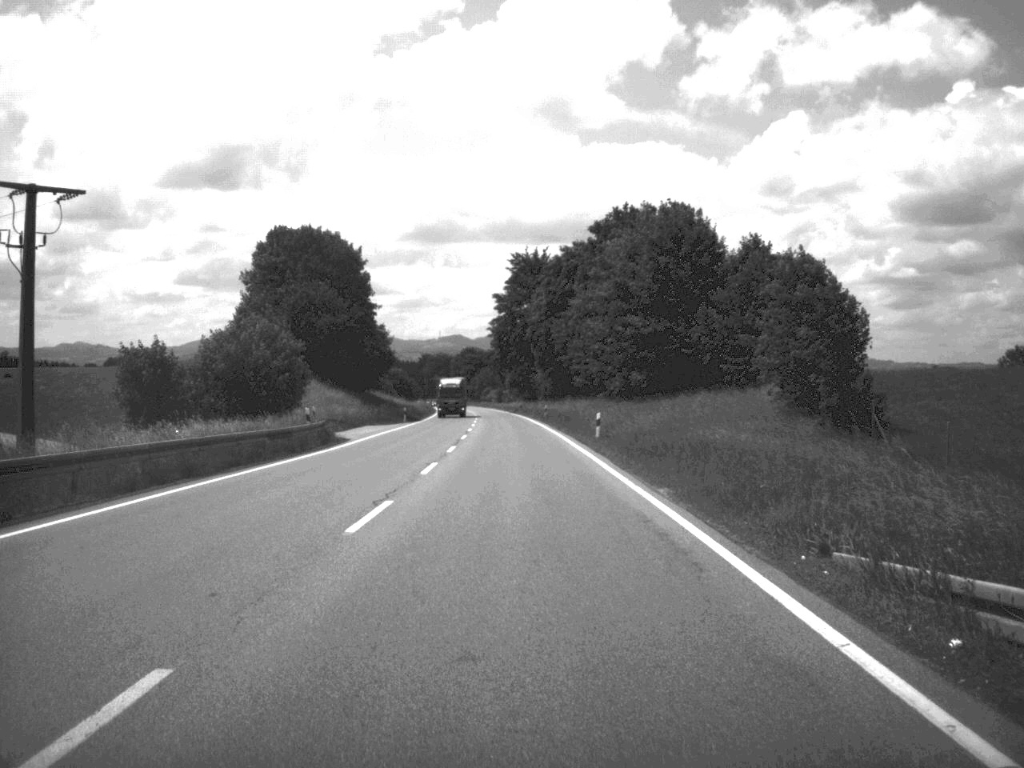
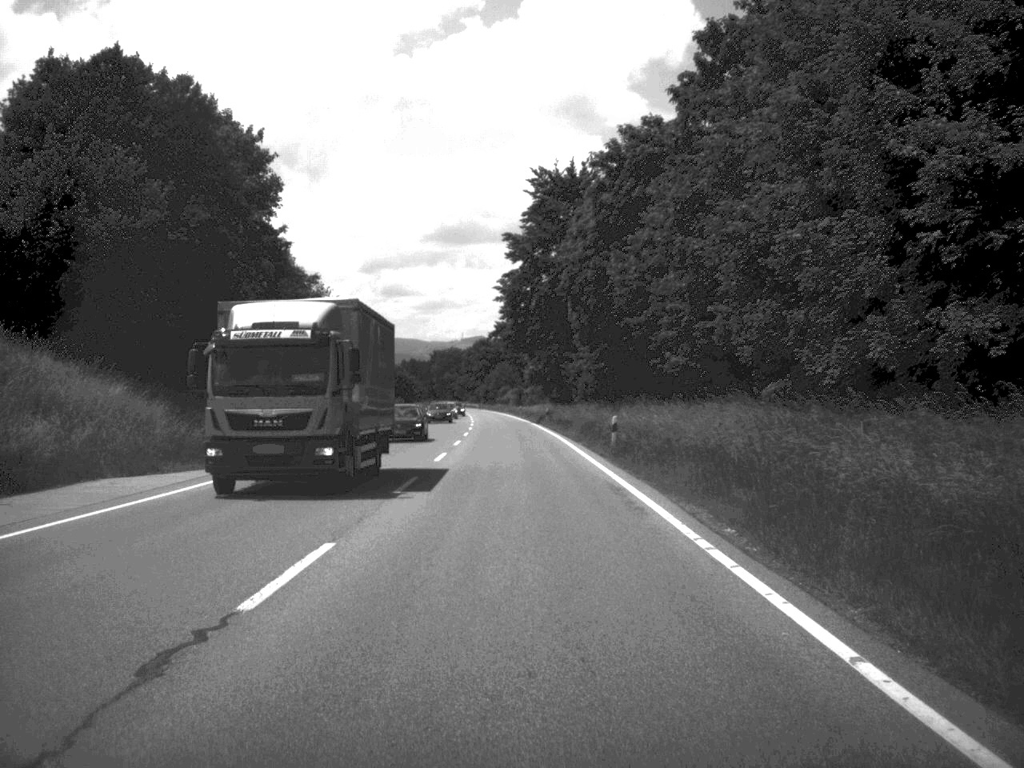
(-0.5, +52.4) m; -1°
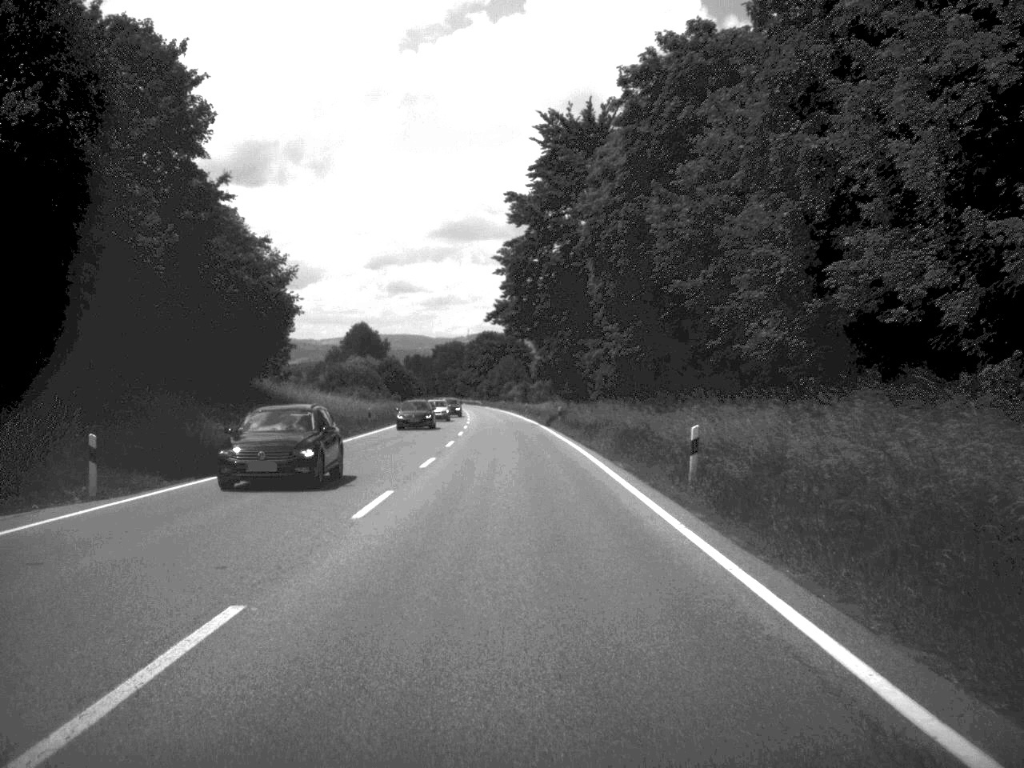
(0.0, +16.5) m; 0°
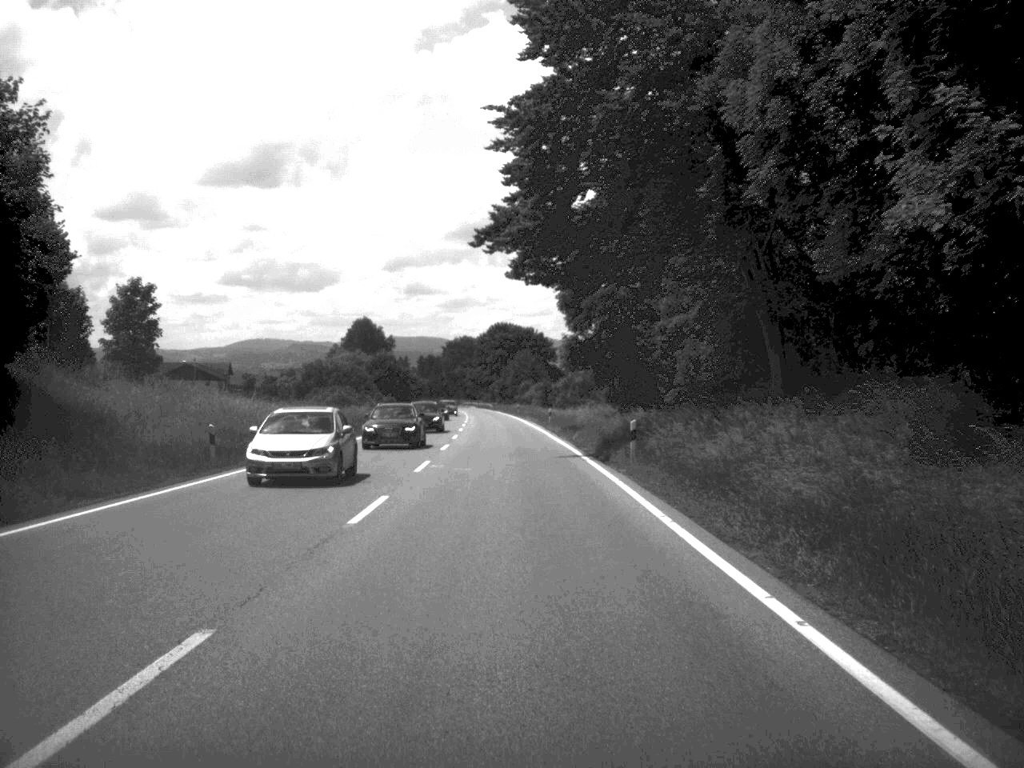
(-0.3, +36.1) m; -1°
